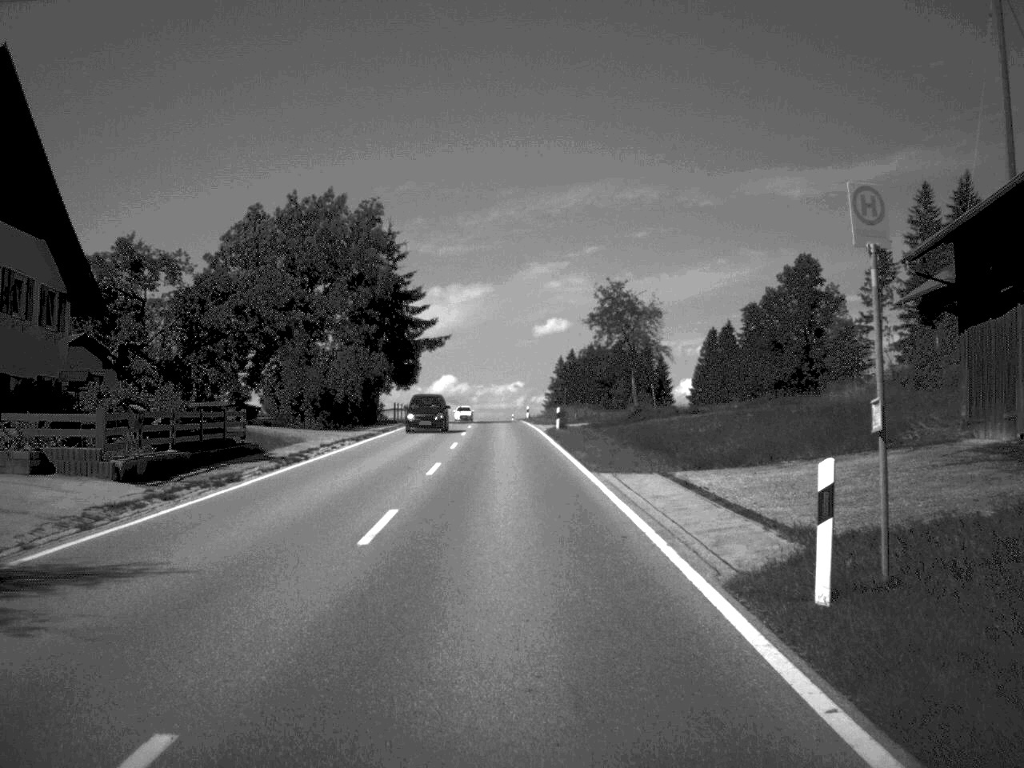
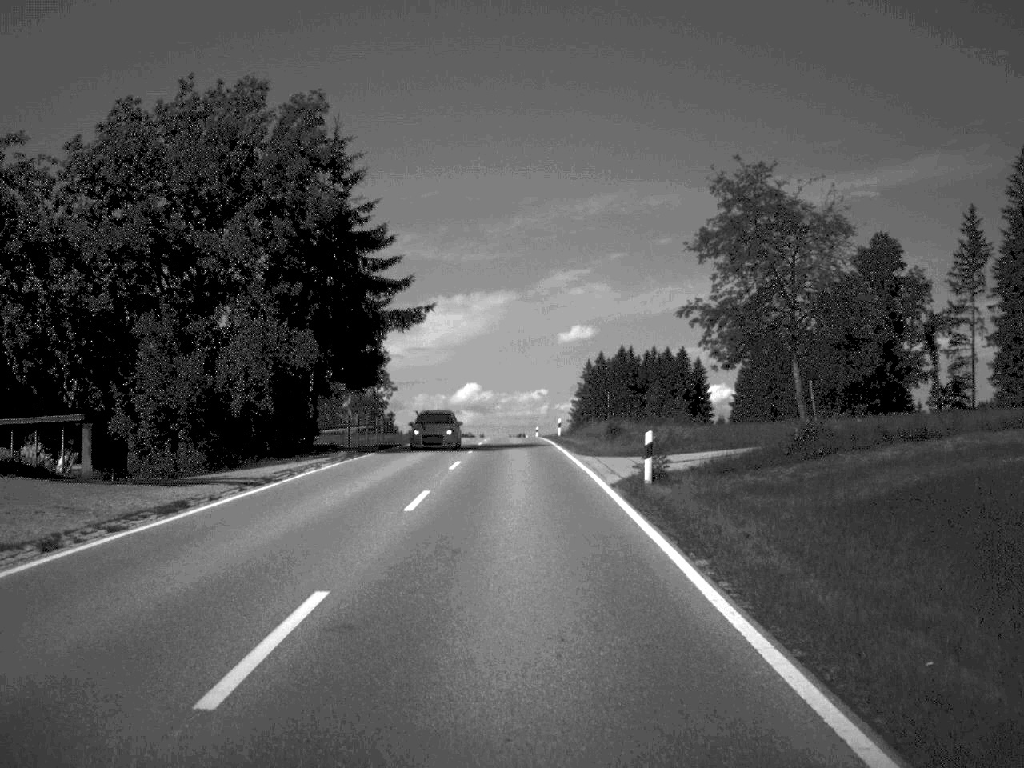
(-0.4, +30.4) m; -1°
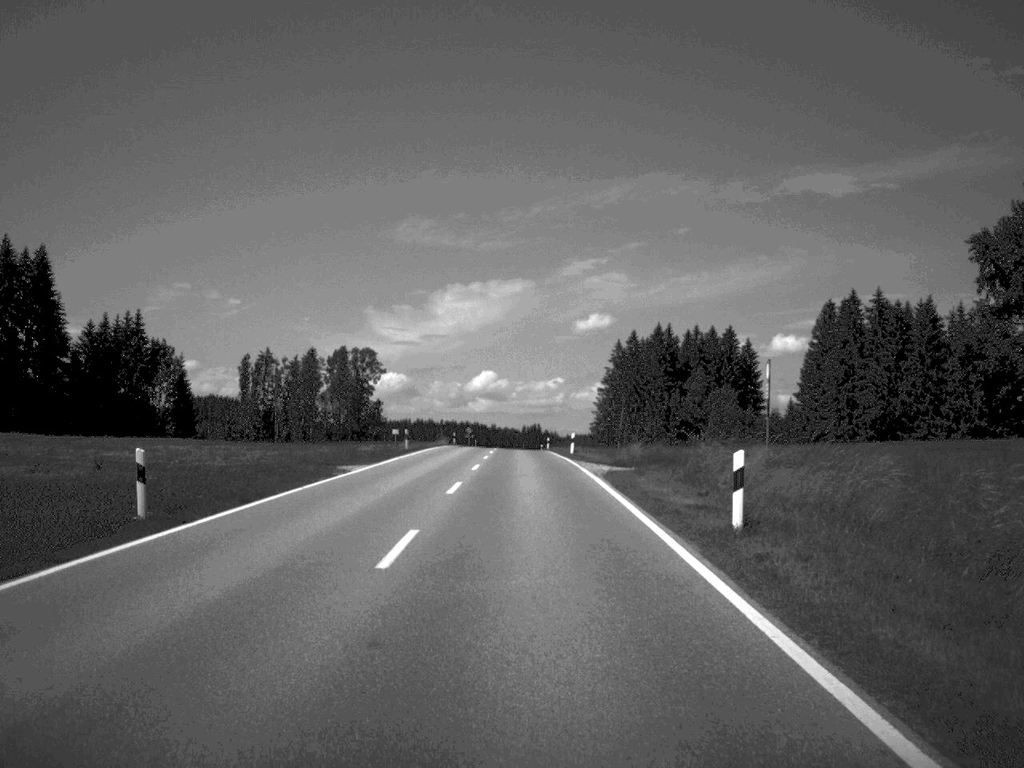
(-0.6, +52.2) m; -1°
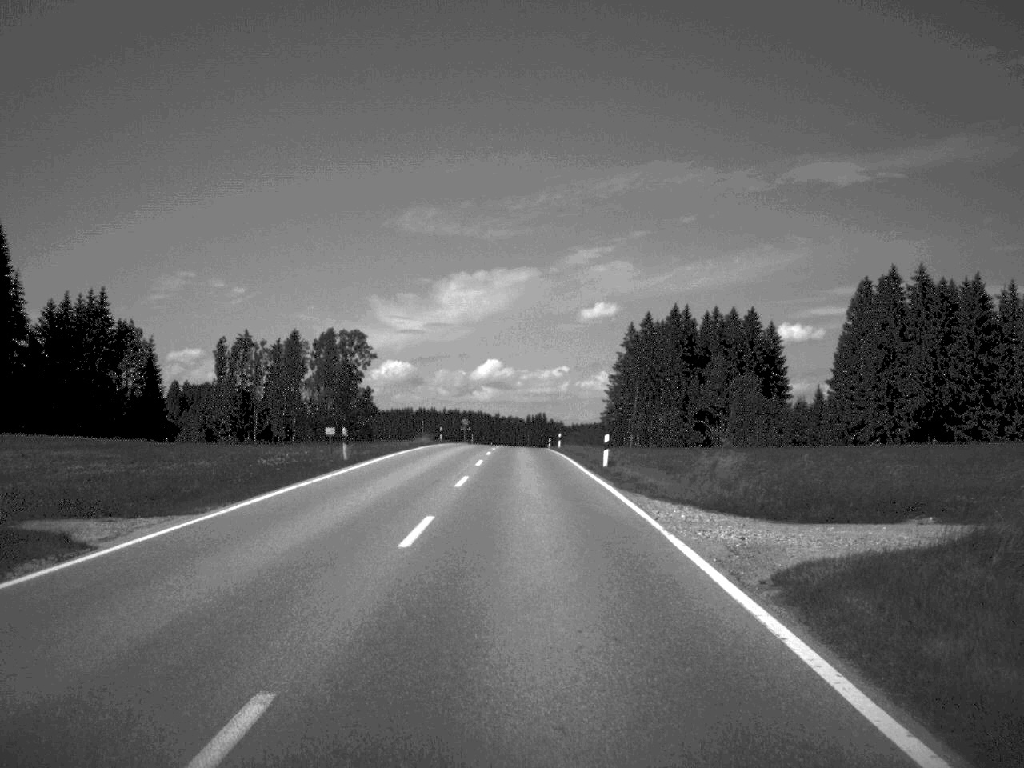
(-0.1, +21.6) m; 0°
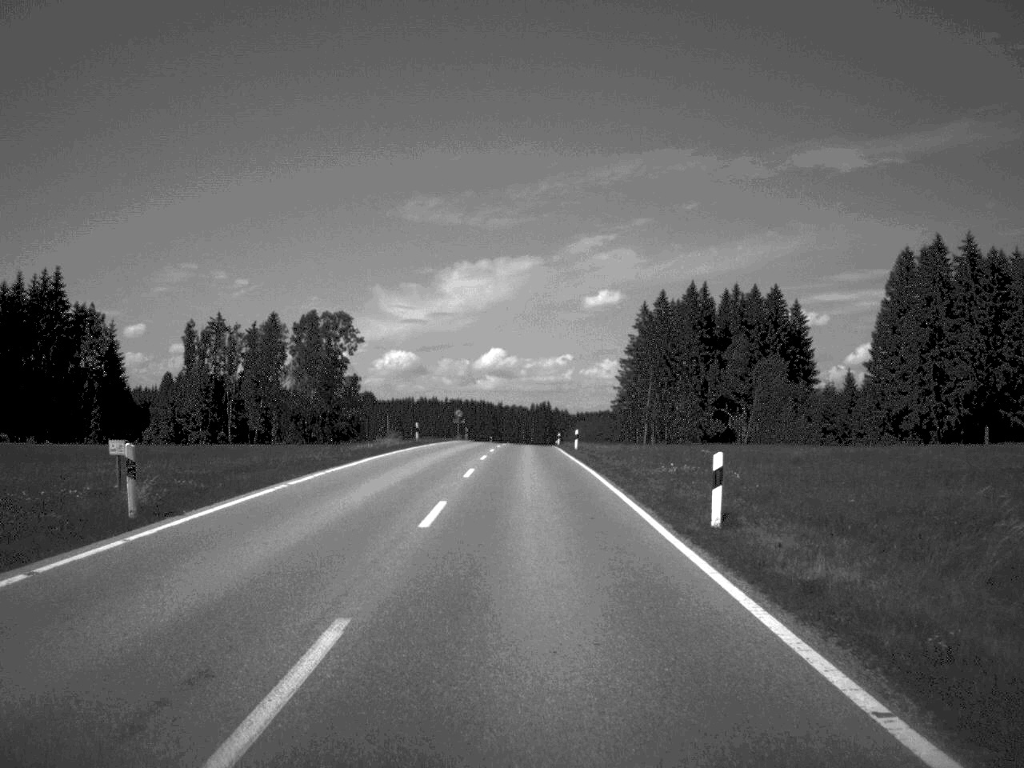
(-0.1, +21.1) m; 0°
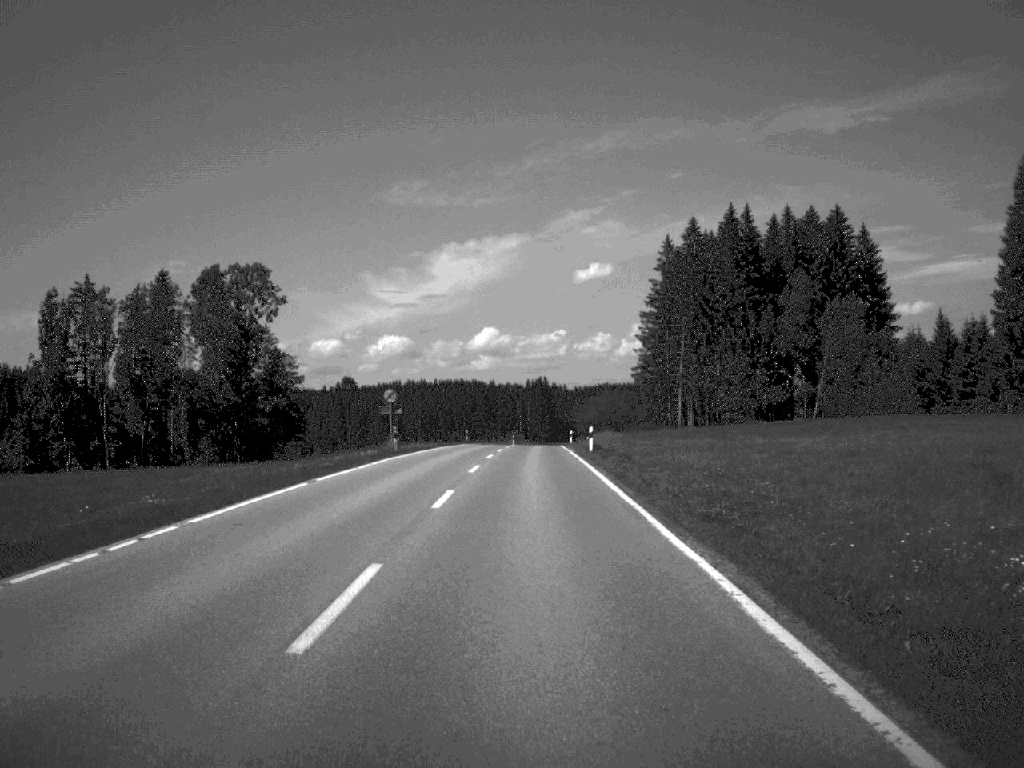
(0.0, +55.4) m; 0°
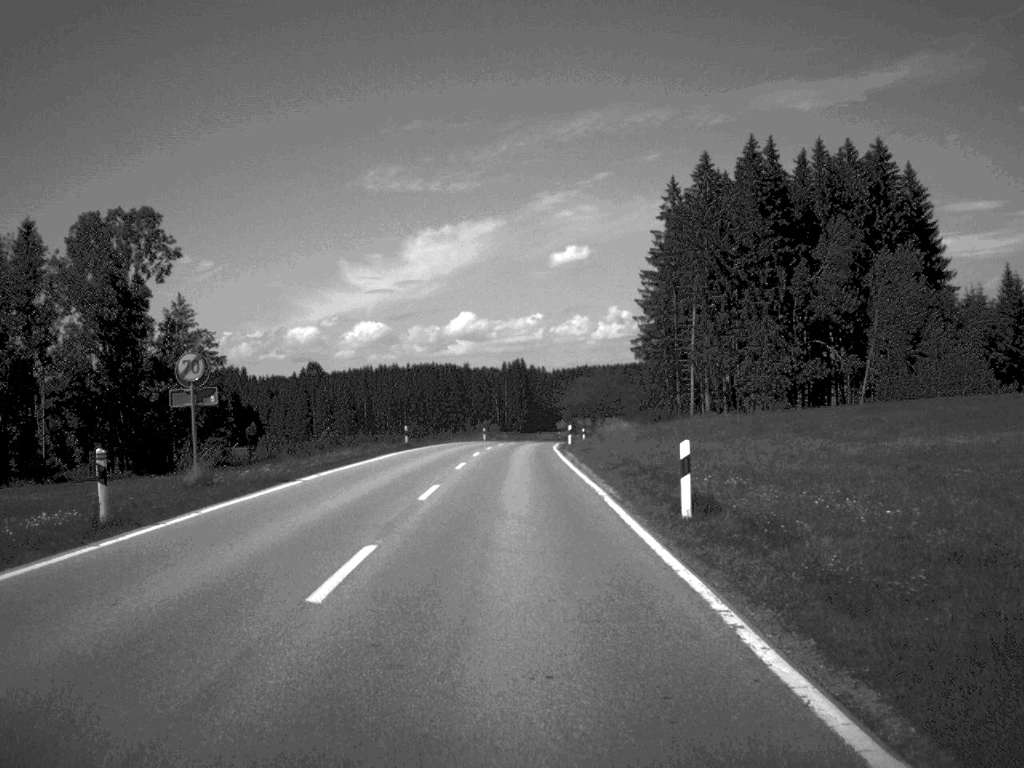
(+0.1, +33.3) m; +1°
